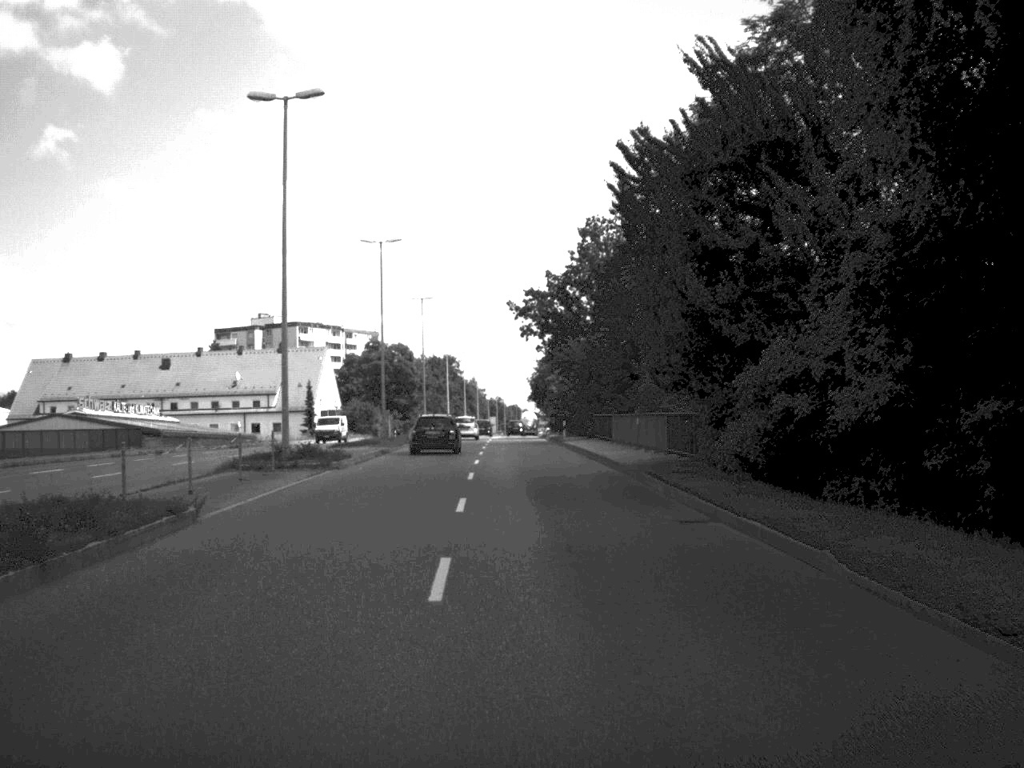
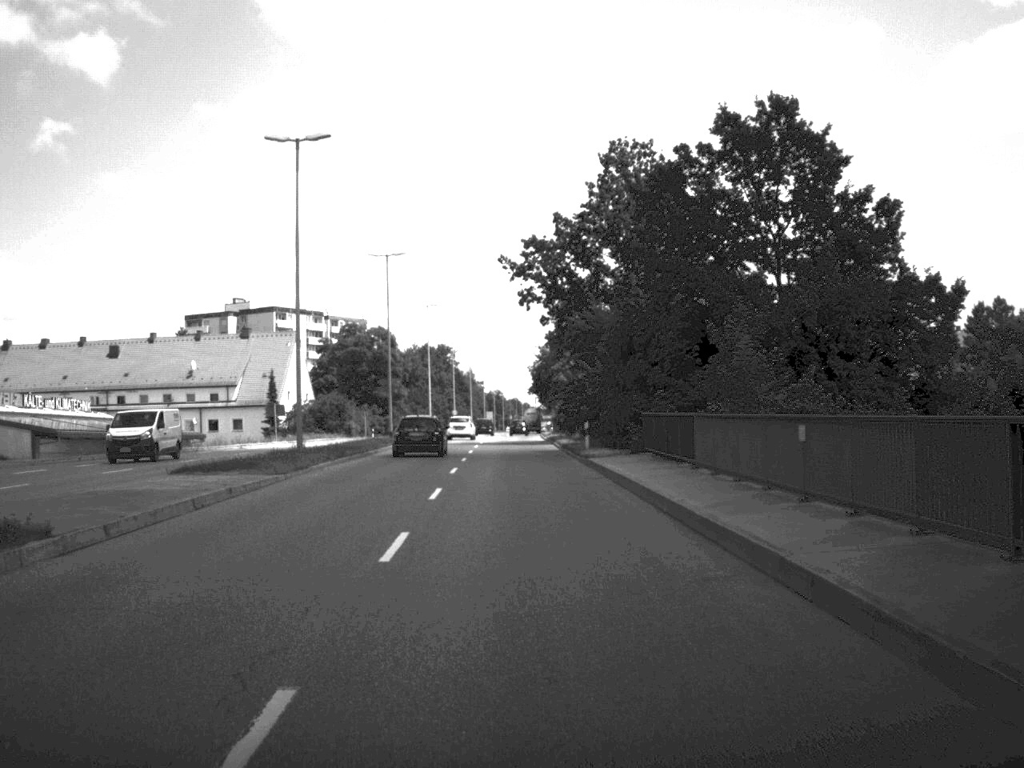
(0.0, +23.9) m; 0°
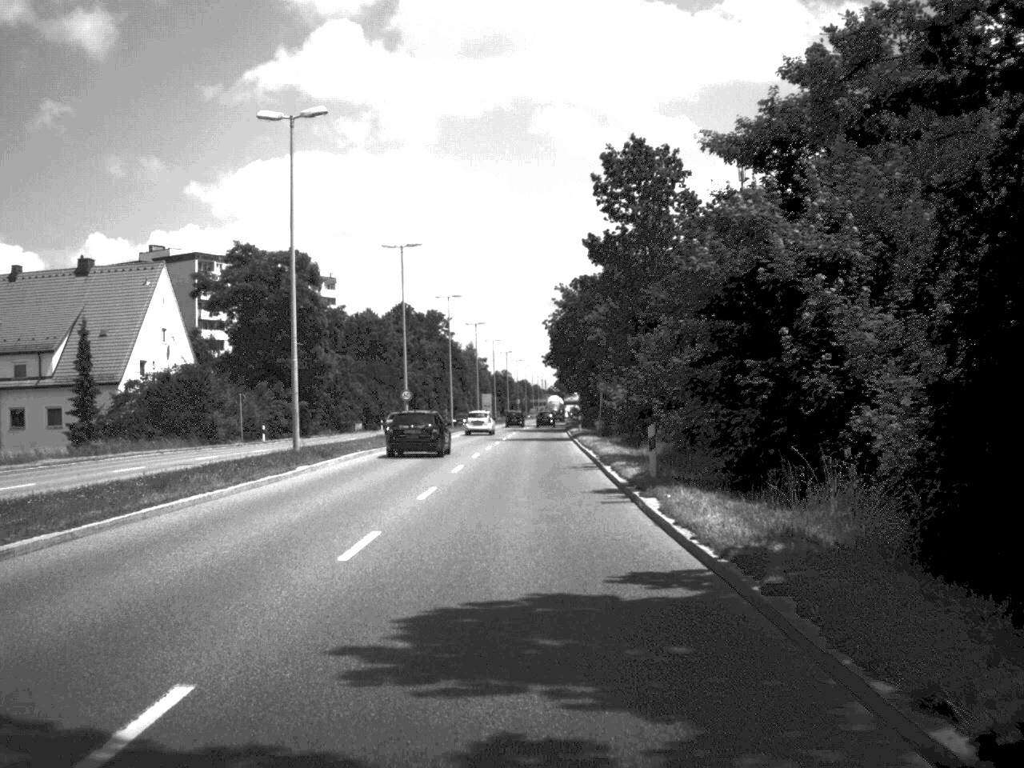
(-0.6, +61.7) m; -1°
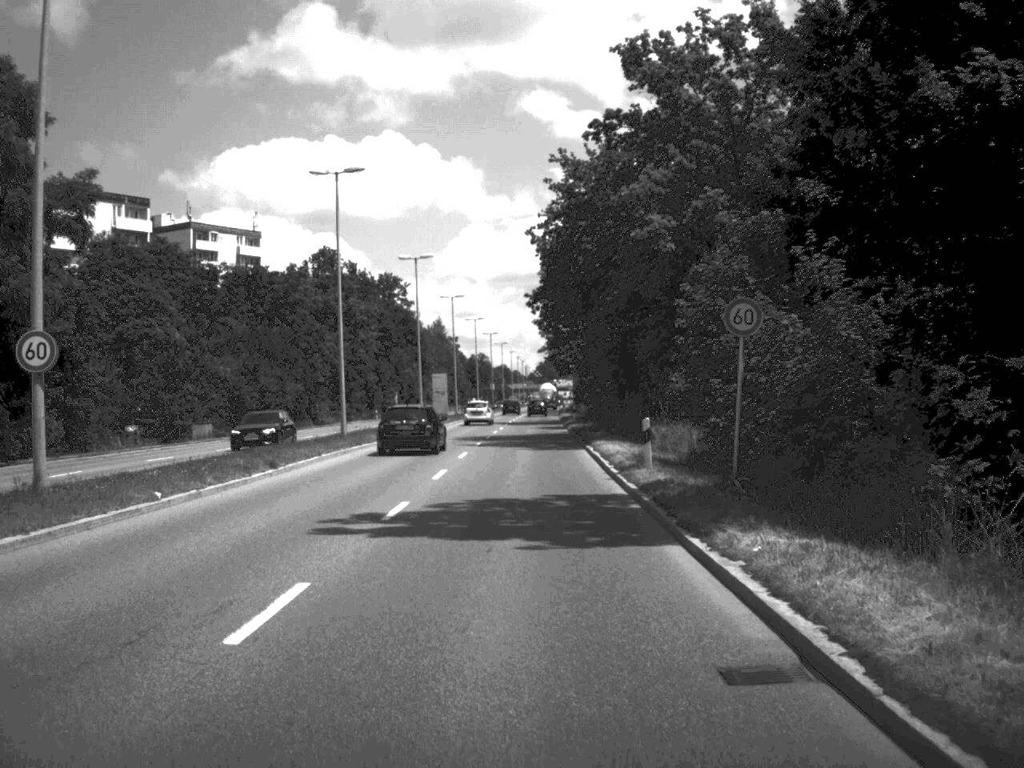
(+0.3, +48.9) m; +1°
